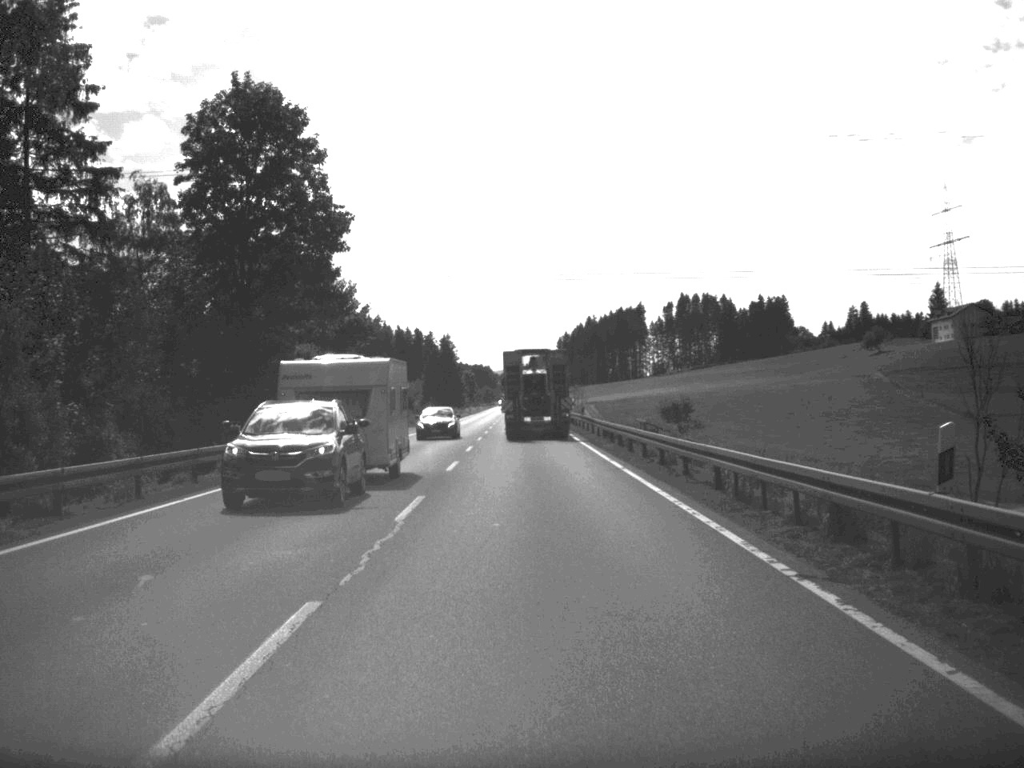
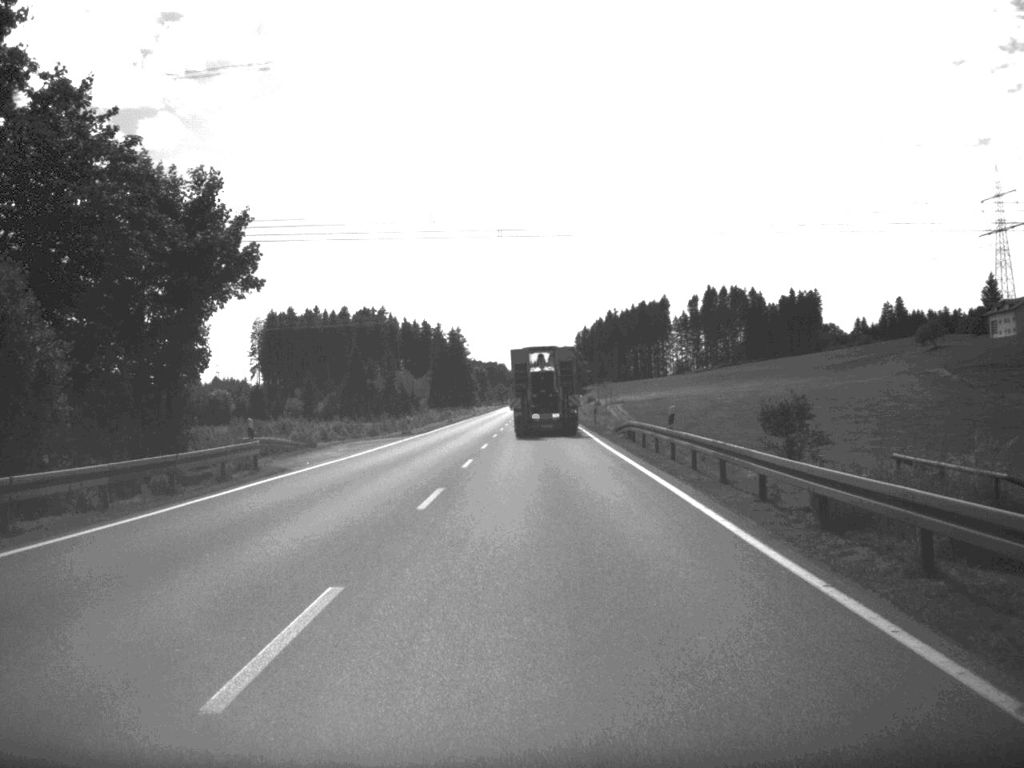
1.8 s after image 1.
(-0.2, +34.1) m; -1°
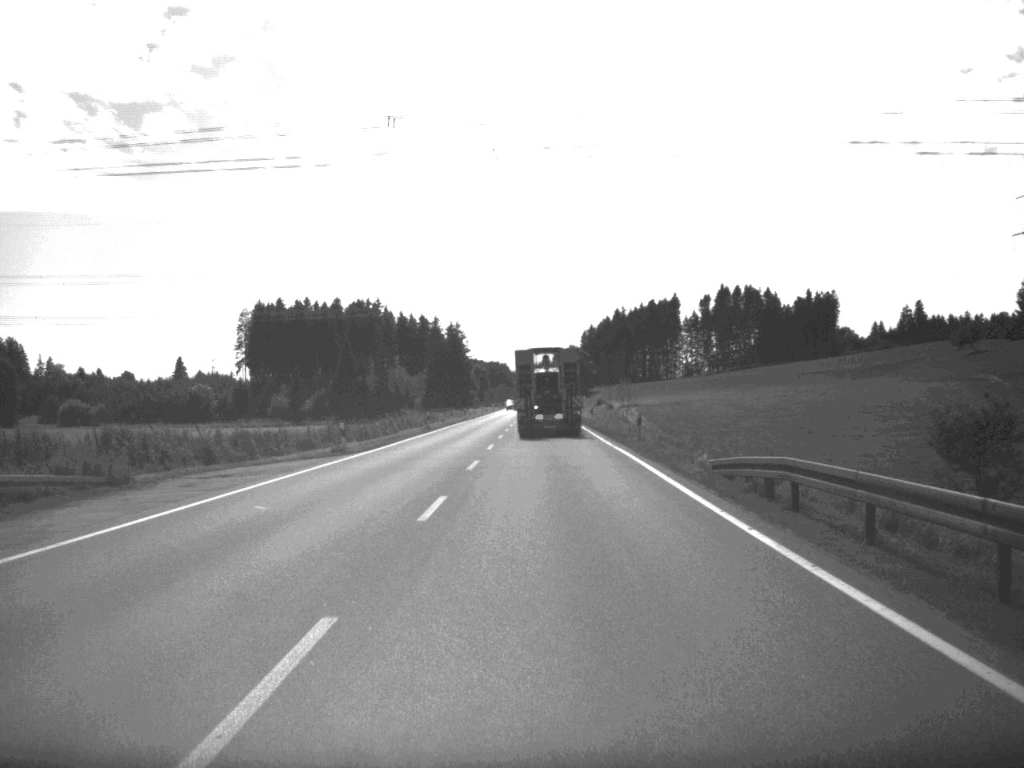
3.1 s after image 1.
(-0.1, +24.9) m; 0°
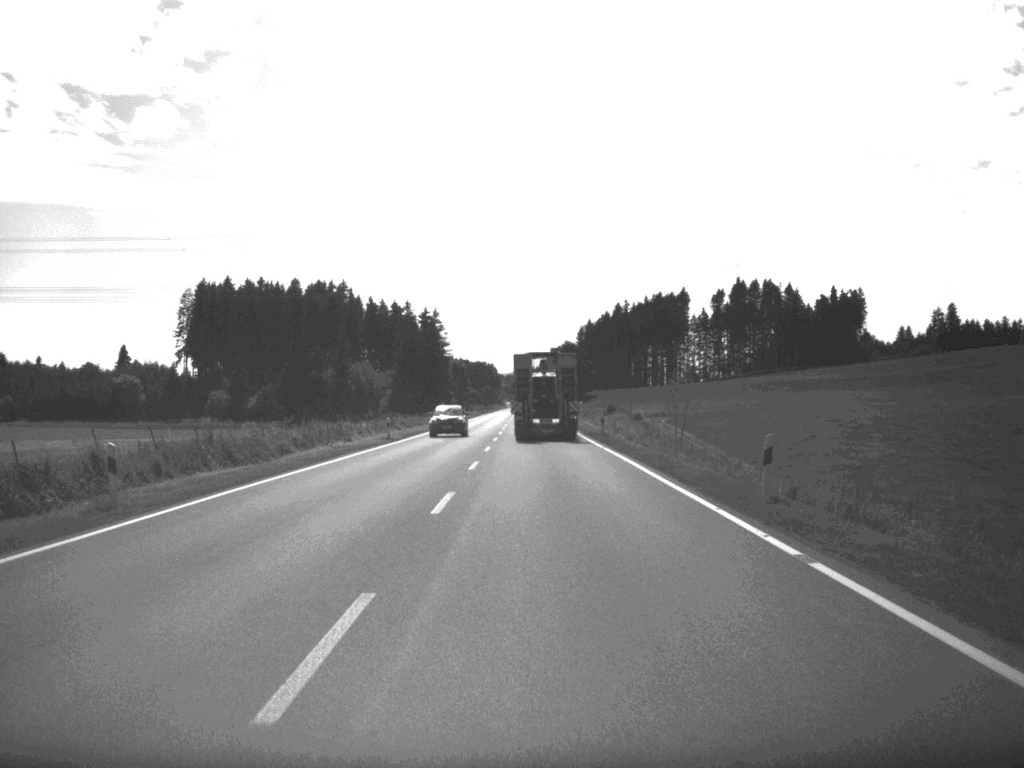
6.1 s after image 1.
(+0.1, +58.1) m; 0°
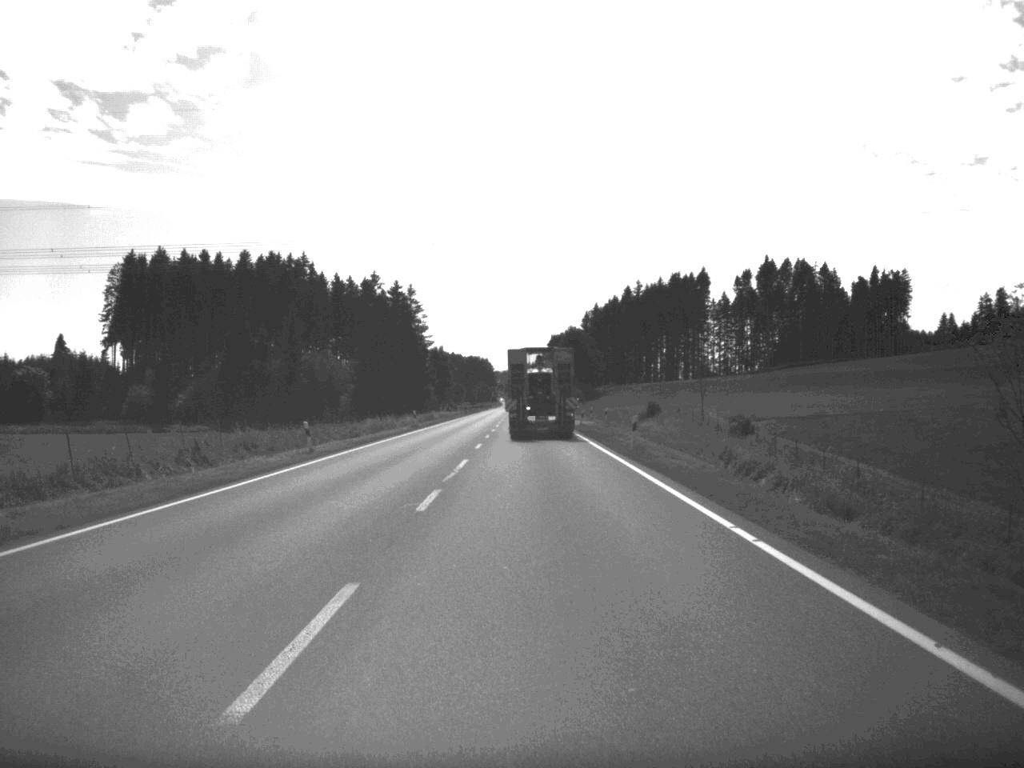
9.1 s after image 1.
(0.0, +58.9) m; 0°
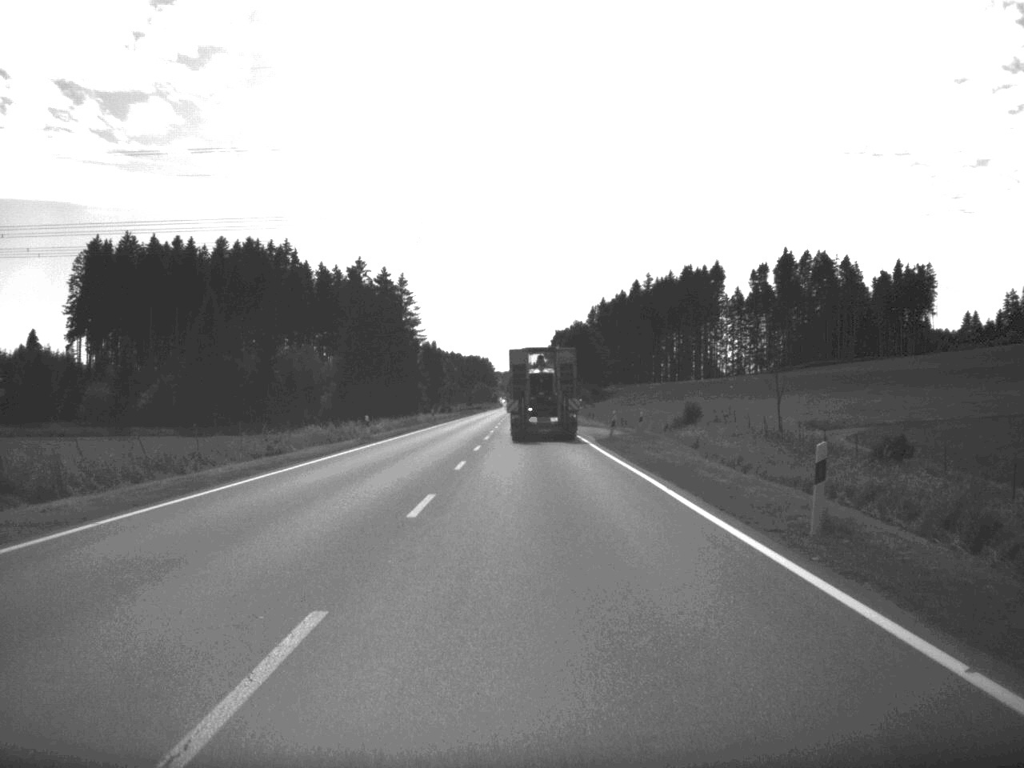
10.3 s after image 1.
(0.0, +24.3) m; 0°
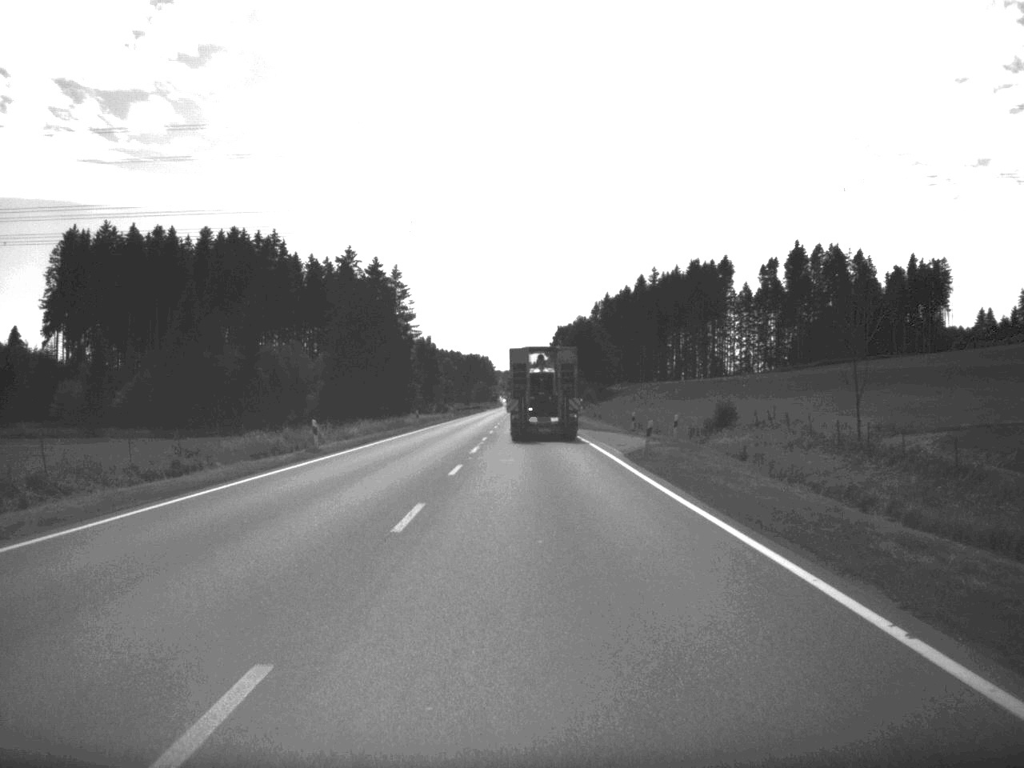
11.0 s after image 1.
(0.0, +13.8) m; 0°
